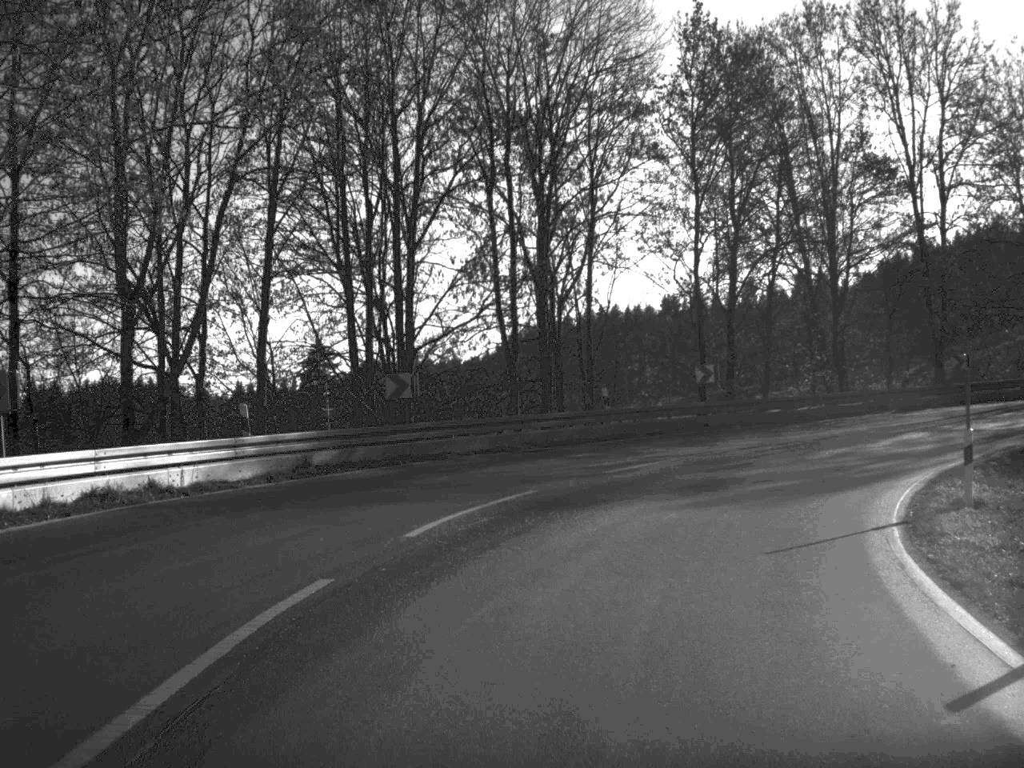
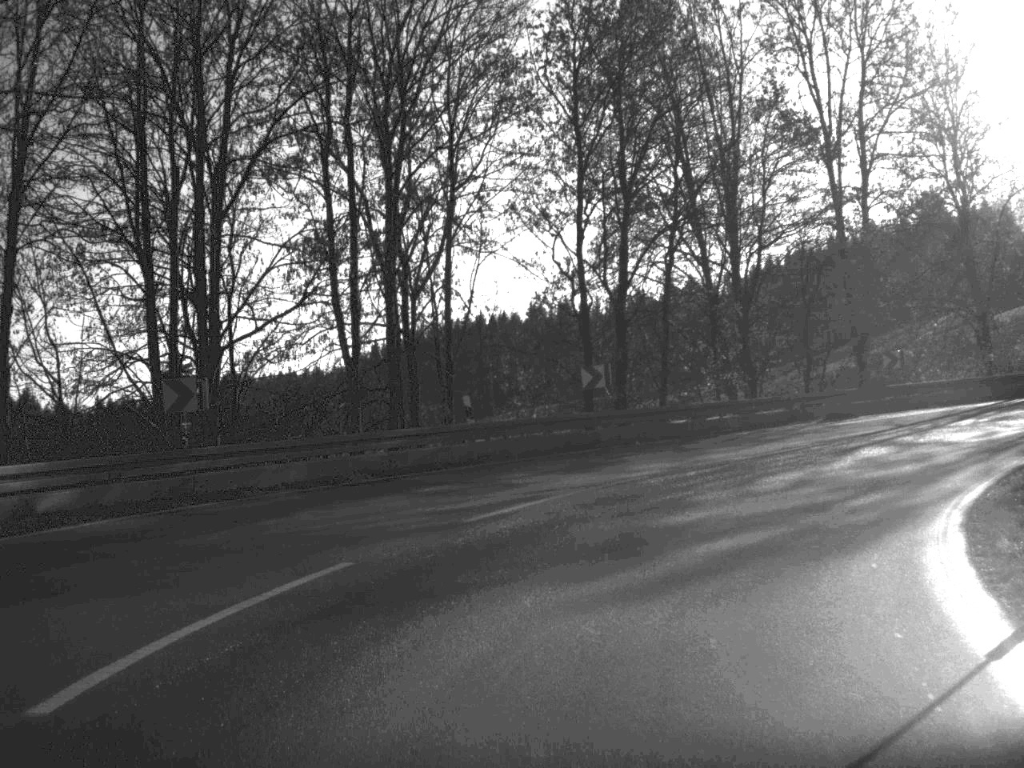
(+0.4, +7.4) m; +6°
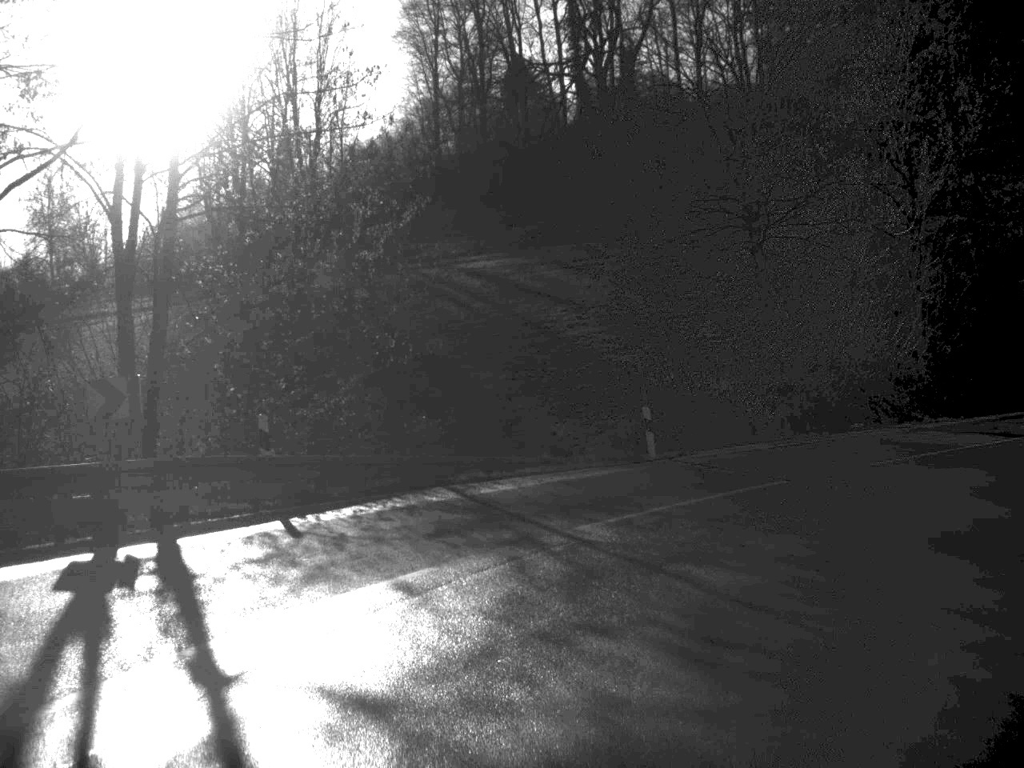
(+12.8, +28.9) m; +54°
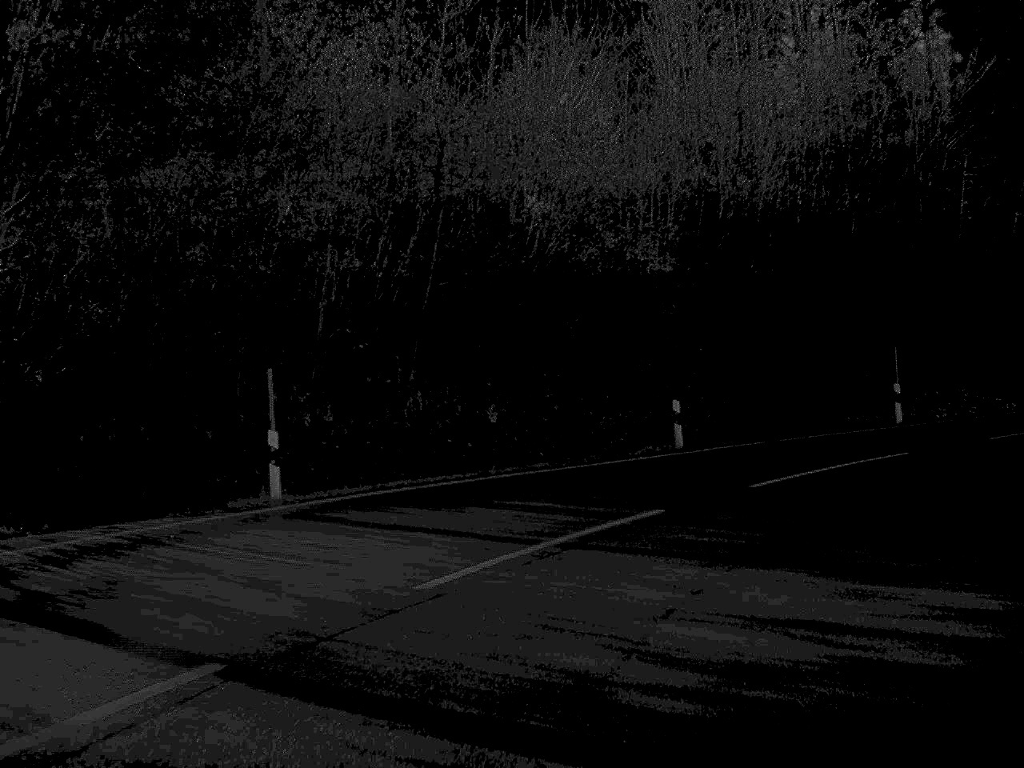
(+6.3, +18.4) m; +38°
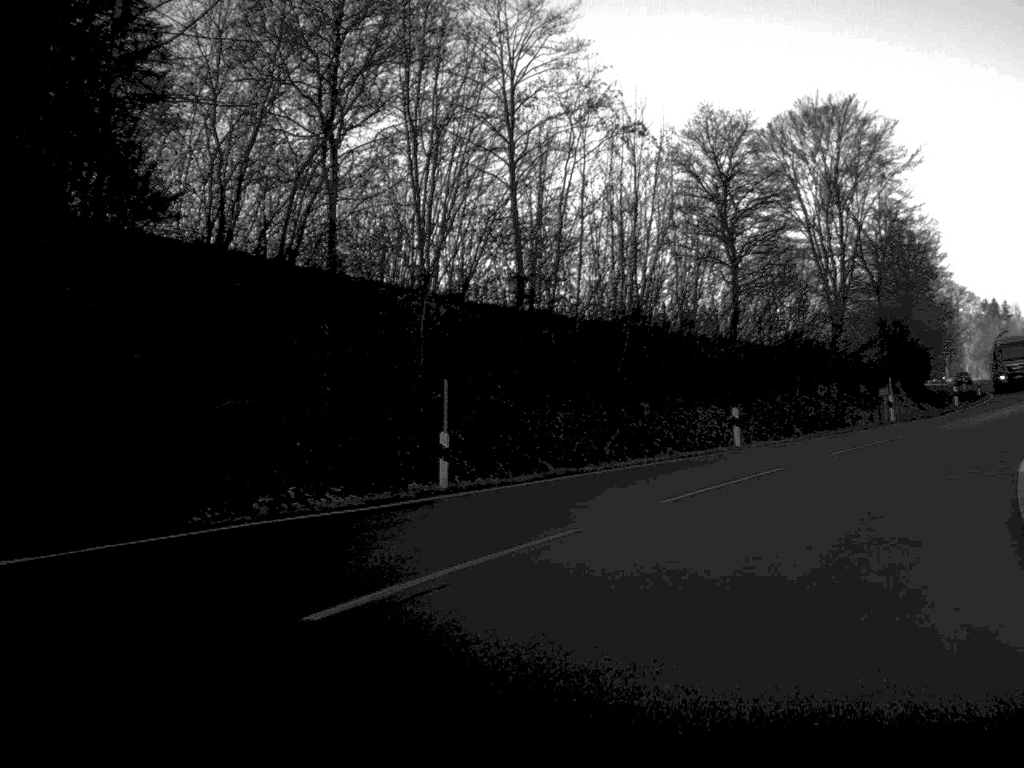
(+10.7, +23.0) m; +49°
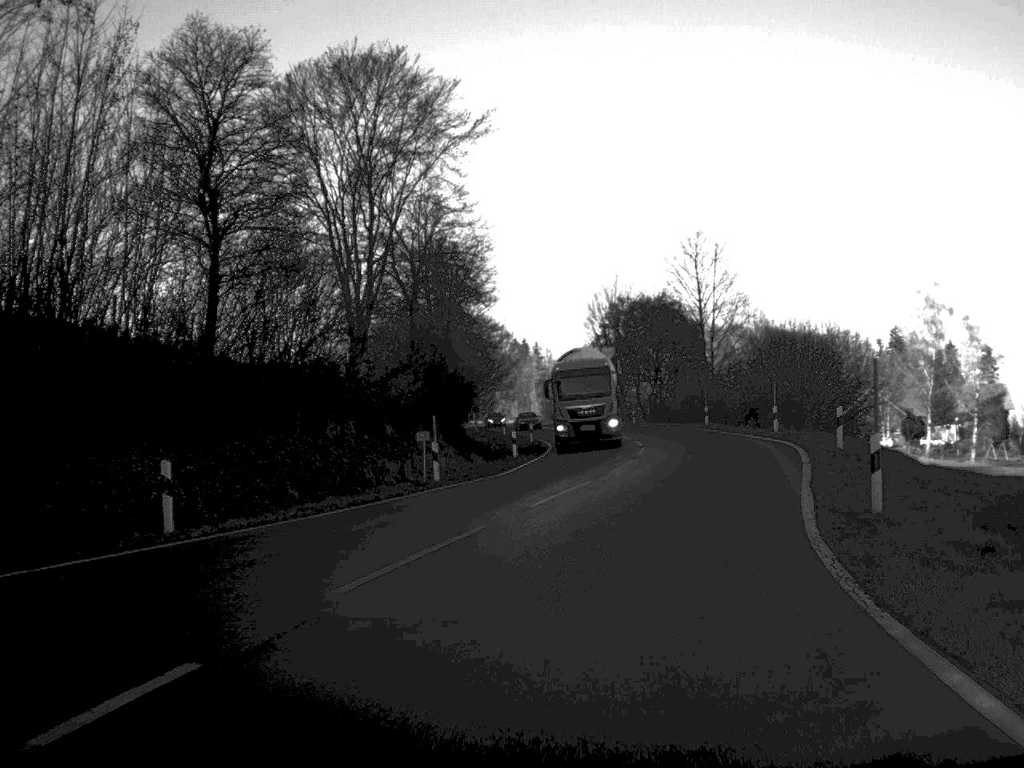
(+3.0, +14.6) m; +21°
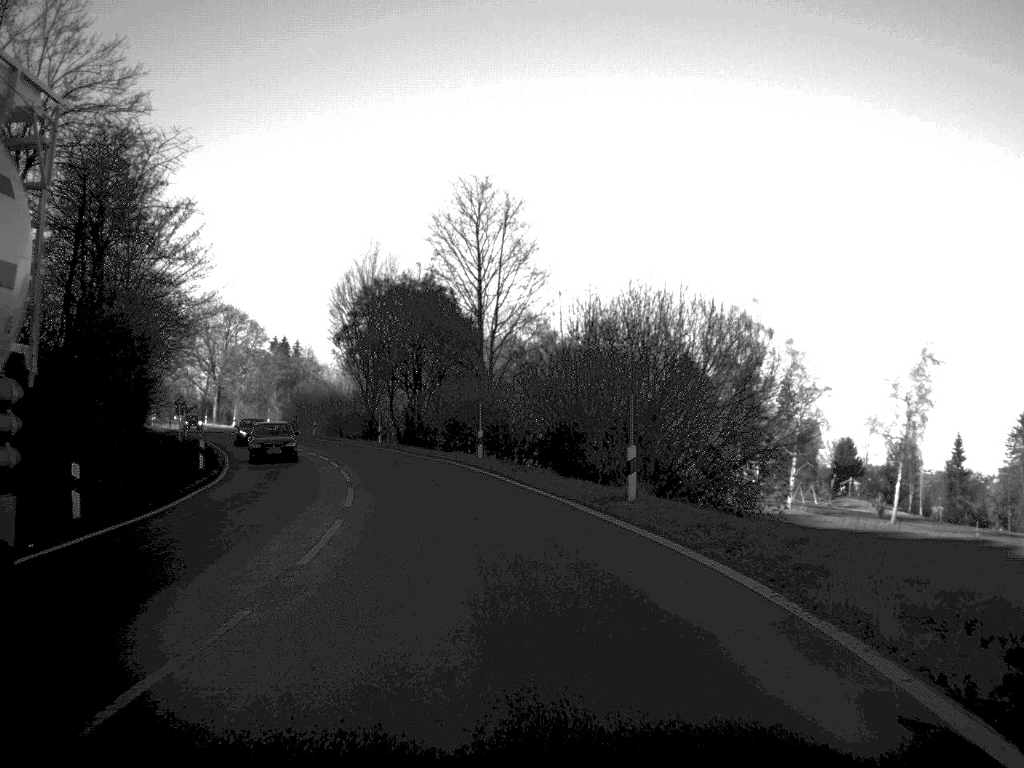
(+2.9, +23.5) m; +10°
